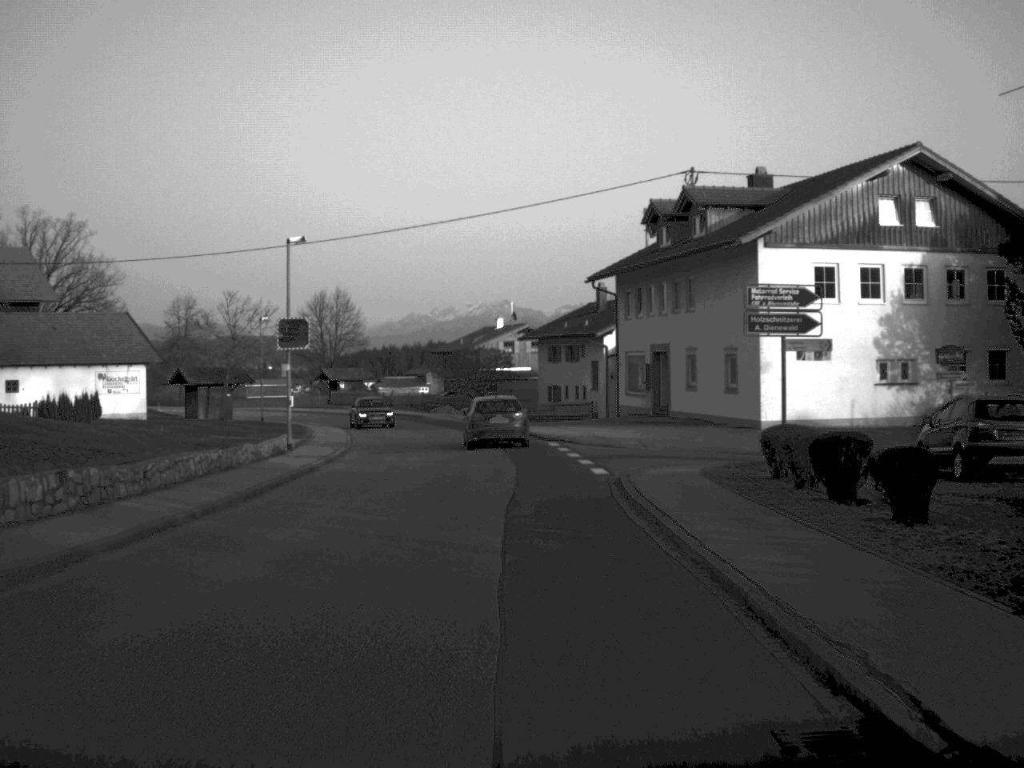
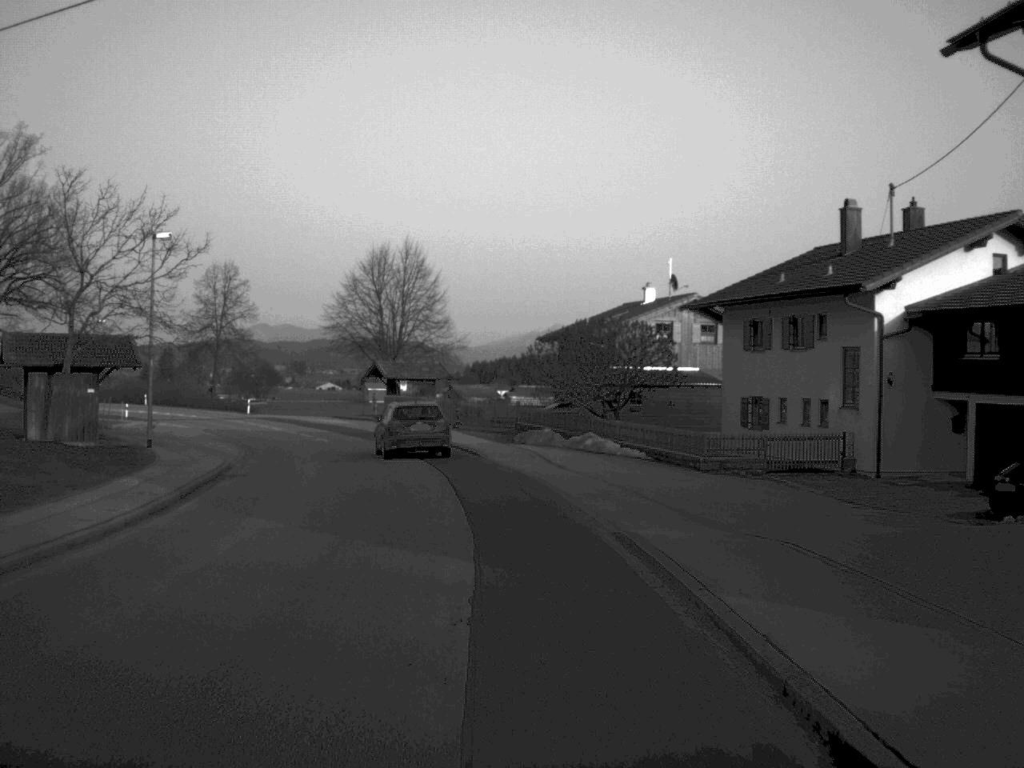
(-0.9, +40.4) m; -6°
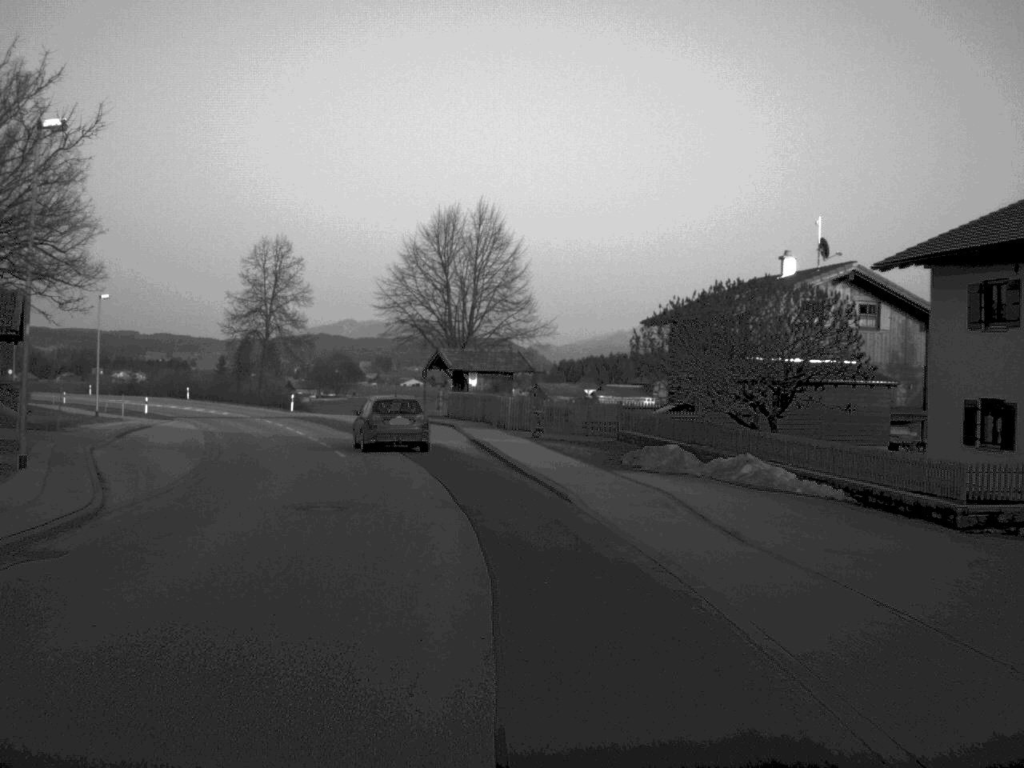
(-0.5, +15.0) m; -4°
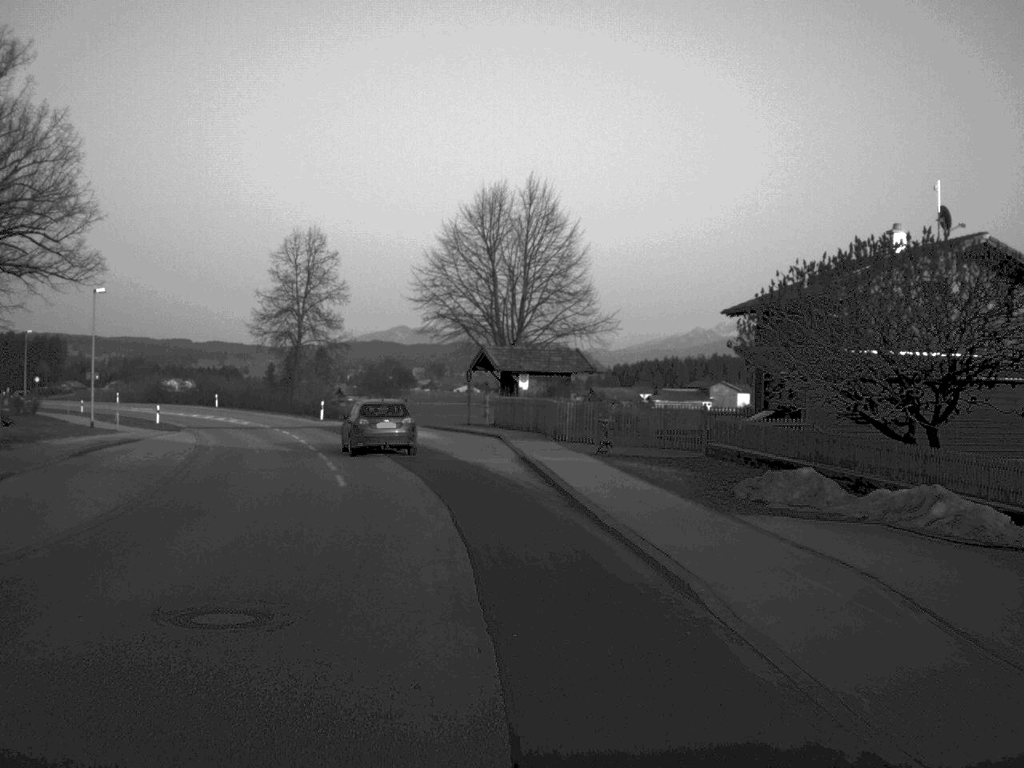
(-0.2, +8.6) m; -2°
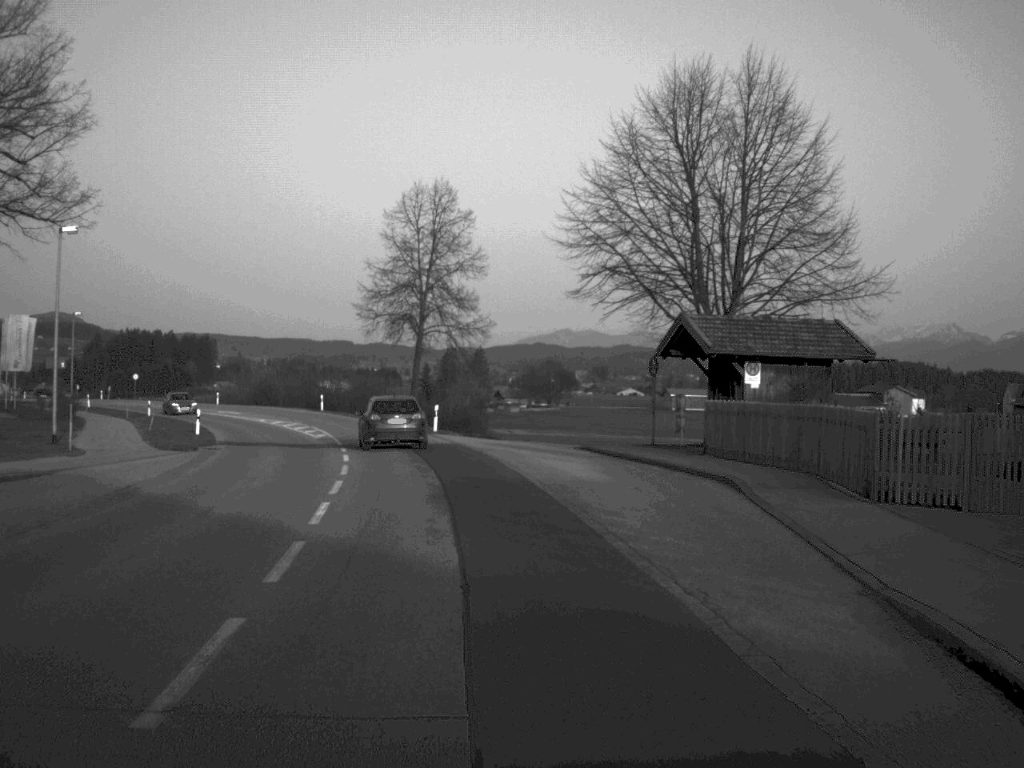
(-1.3, +21.5) m; -7°
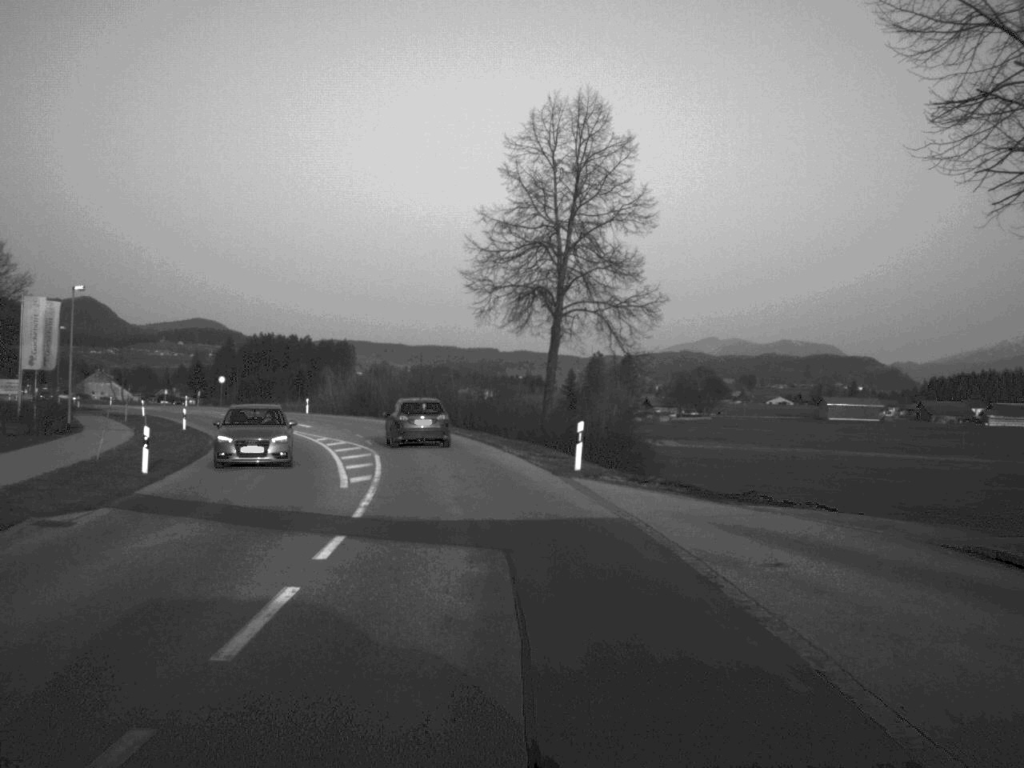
(-1.3, +22.2) m; -6°
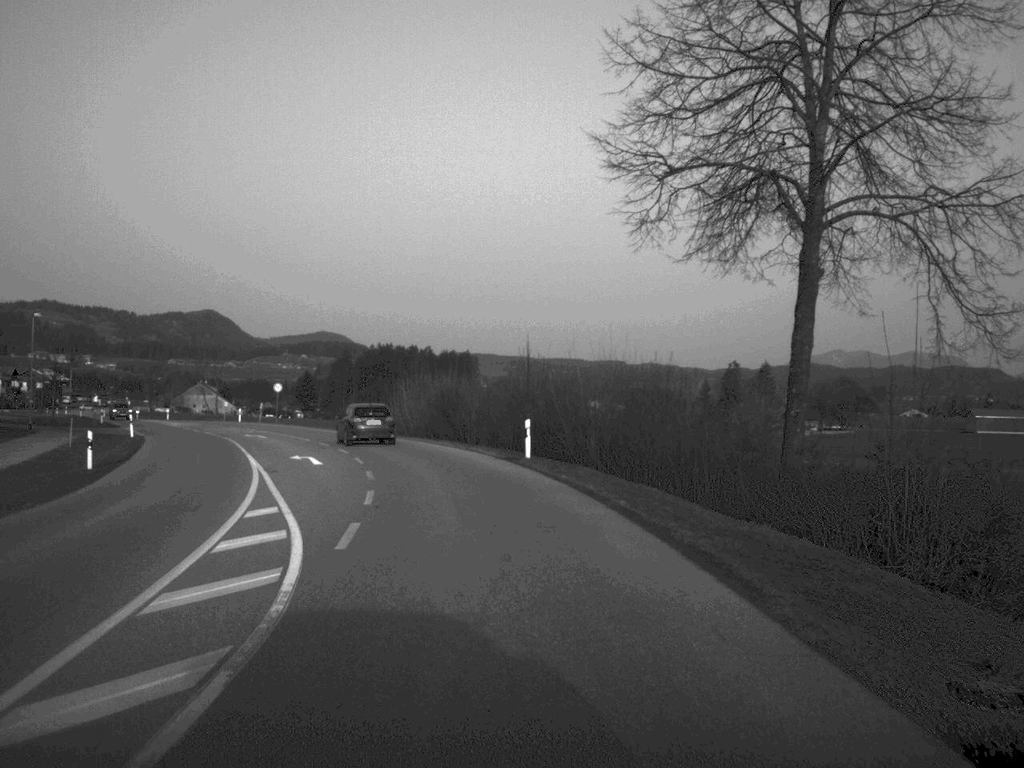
(-1.3, +26.9) m; -6°
